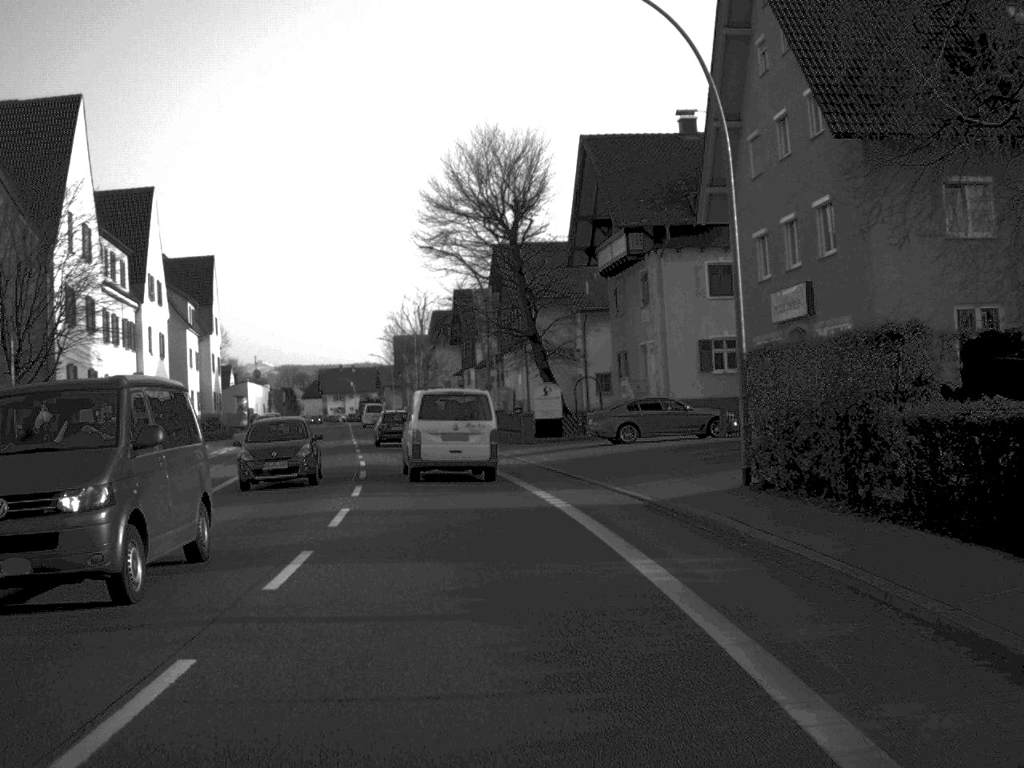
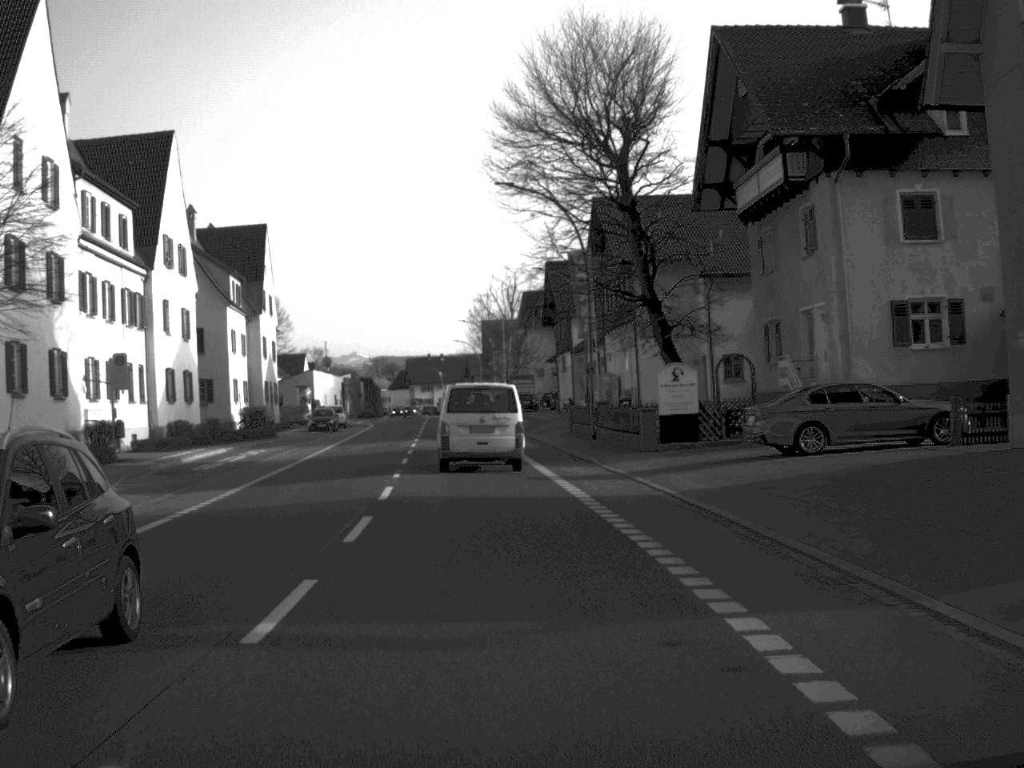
(-0.5, +14.5) m; -4°
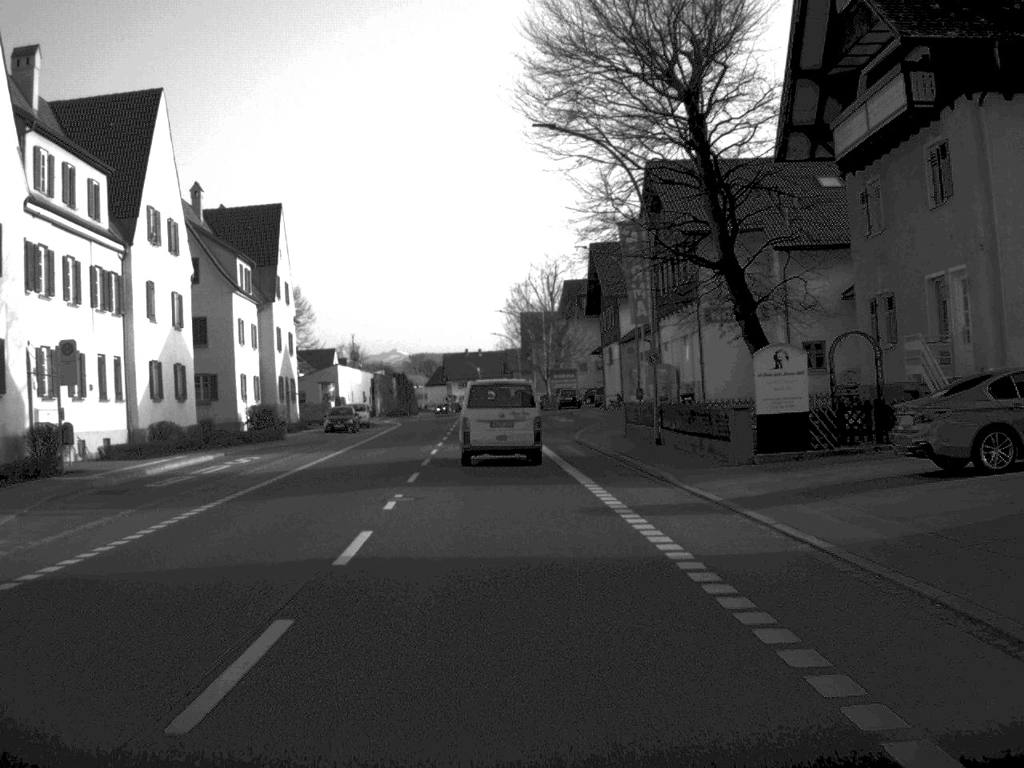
(-0.1, +8.5) m; -2°
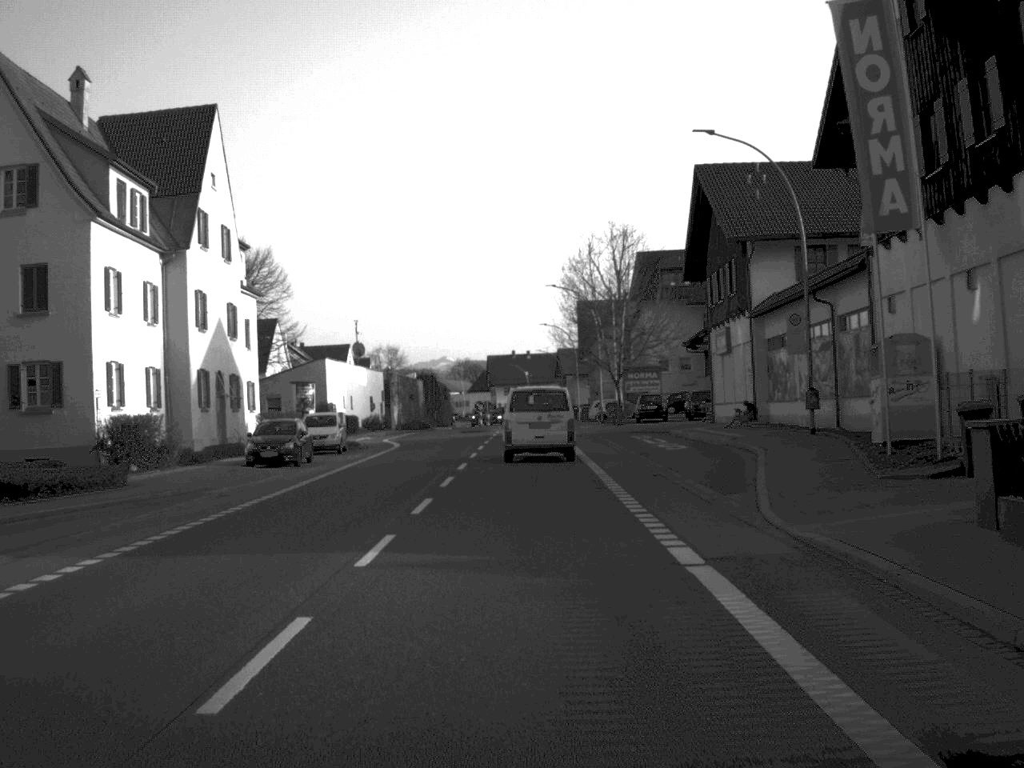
(-0.7, +29.5) m; -2°
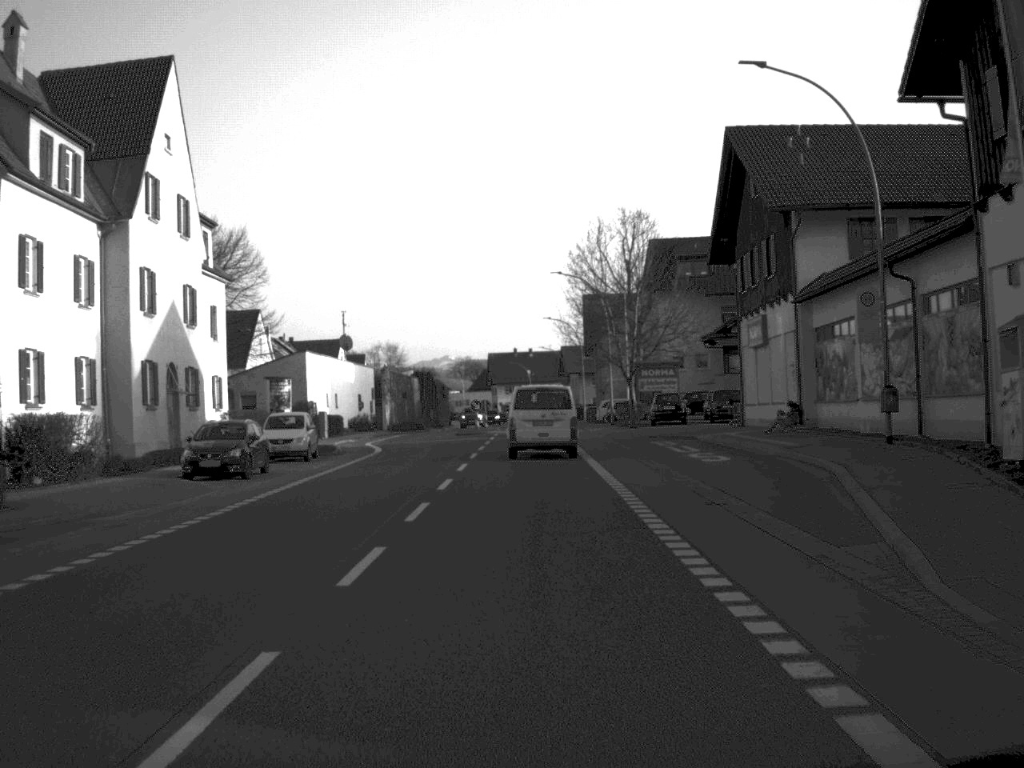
(0.0, +7.4) m; 0°
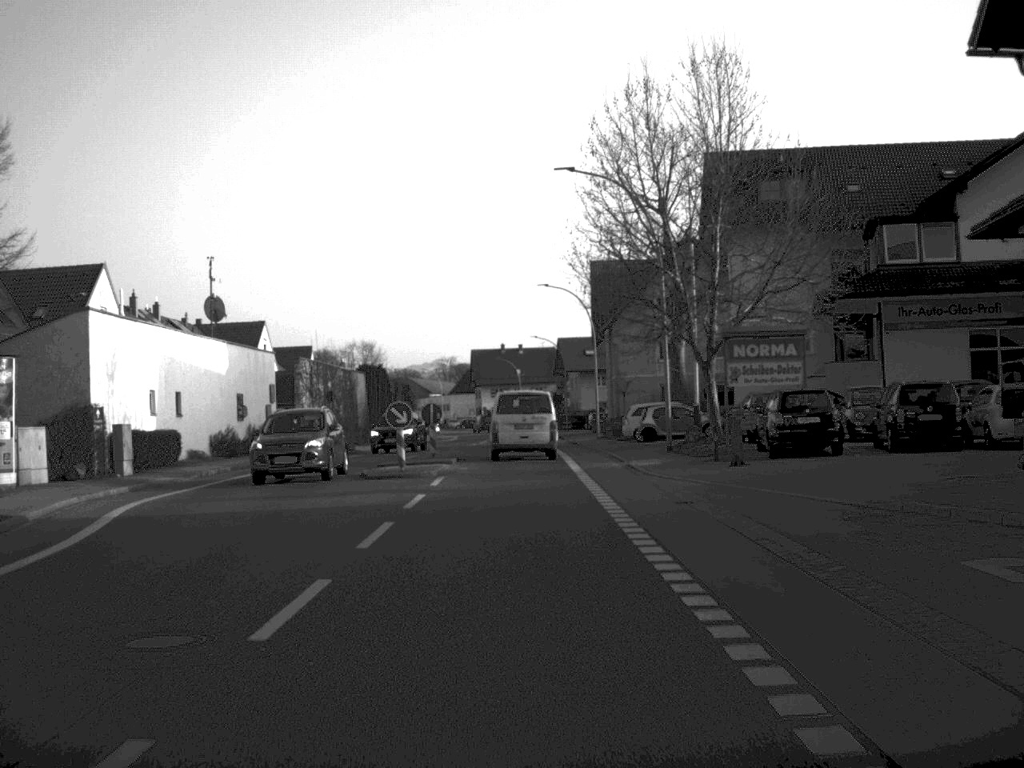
(+0.2, +32.1) m; 0°
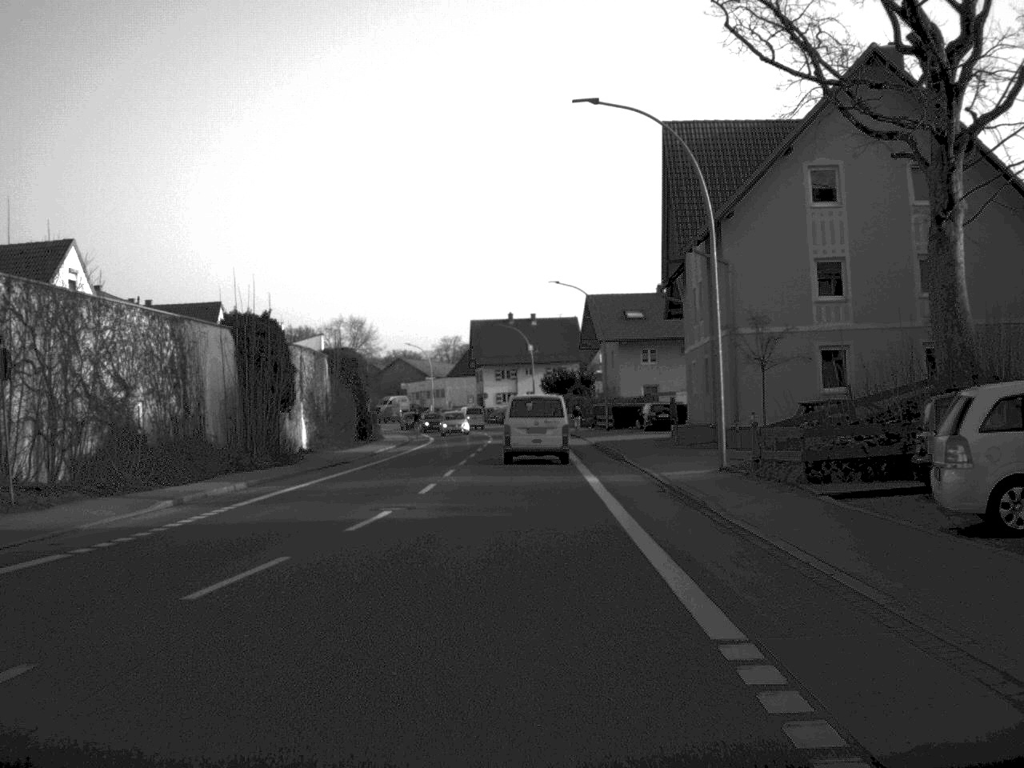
(-0.1, +41.5) m; -1°
